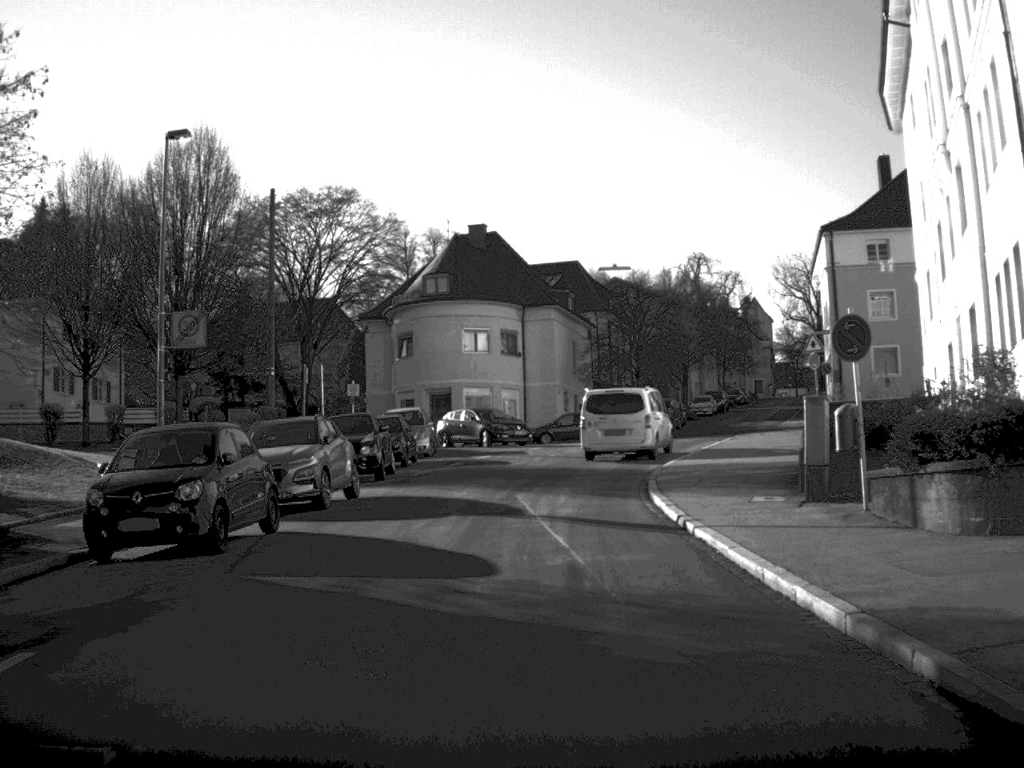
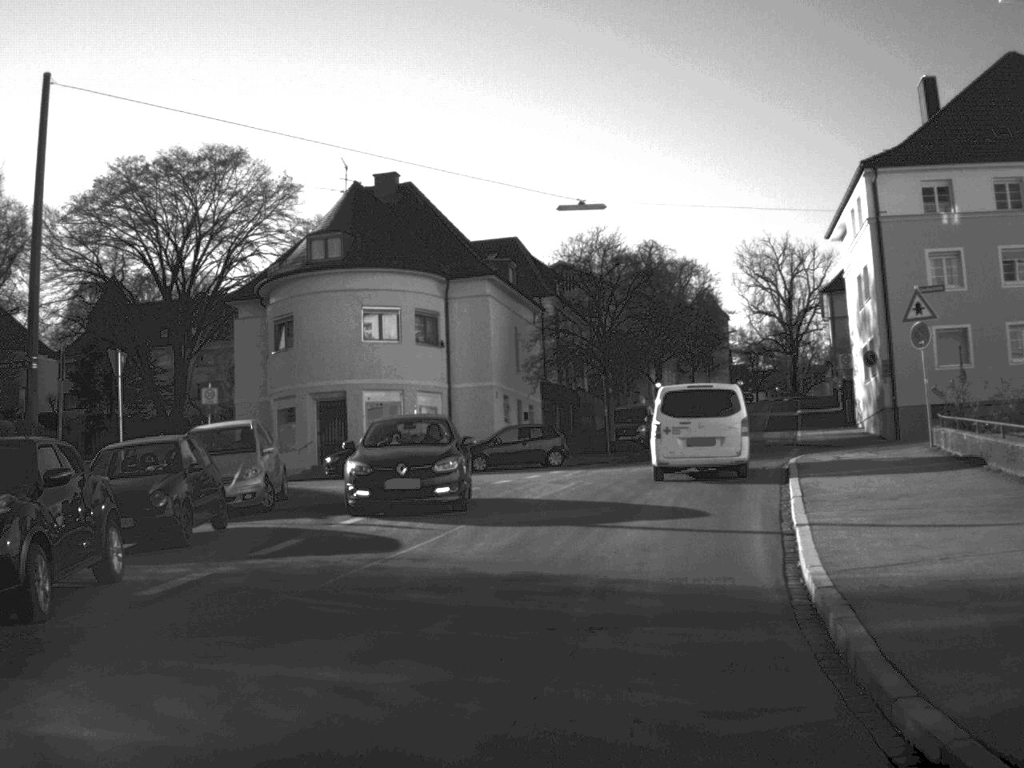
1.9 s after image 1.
(+0.2, +18.4) m; +3°
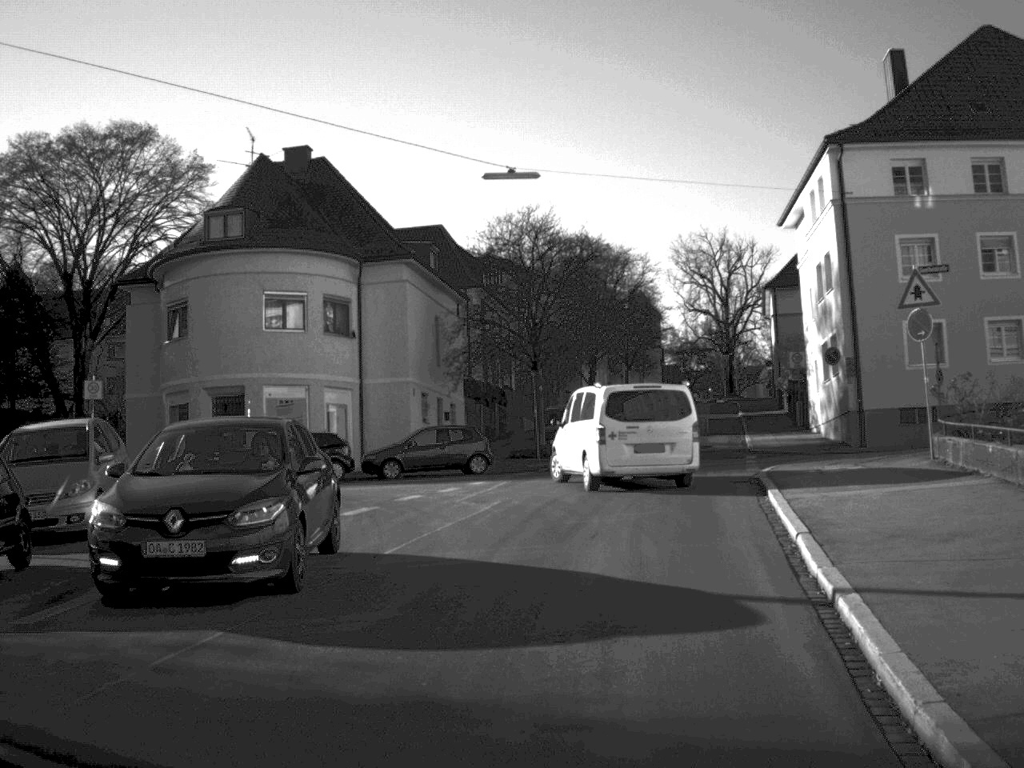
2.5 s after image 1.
(+0.1, +5.0) m; +3°
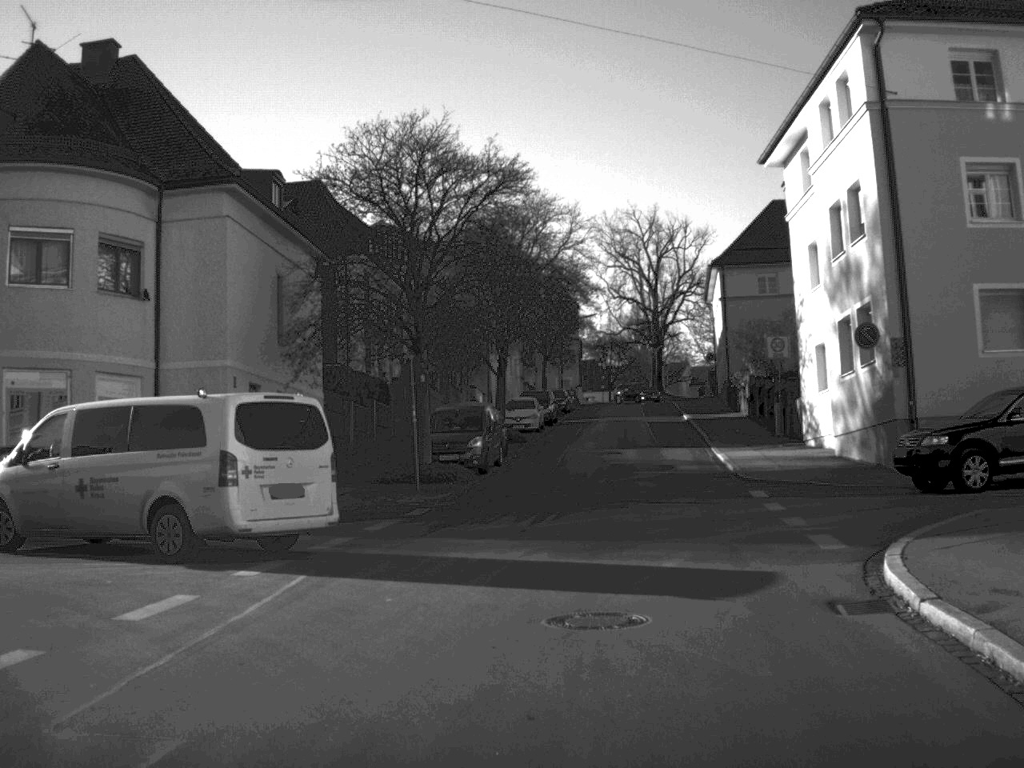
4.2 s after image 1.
(+0.6, +14.3) m; +4°
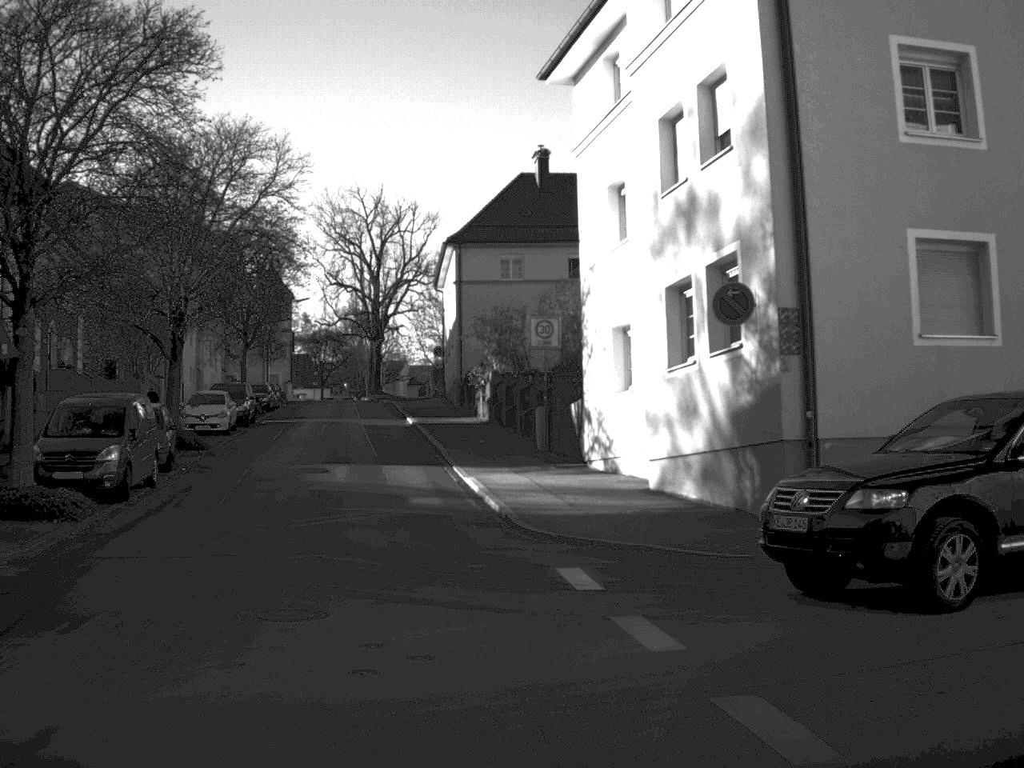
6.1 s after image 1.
(+0.6, +10.7) m; +13°
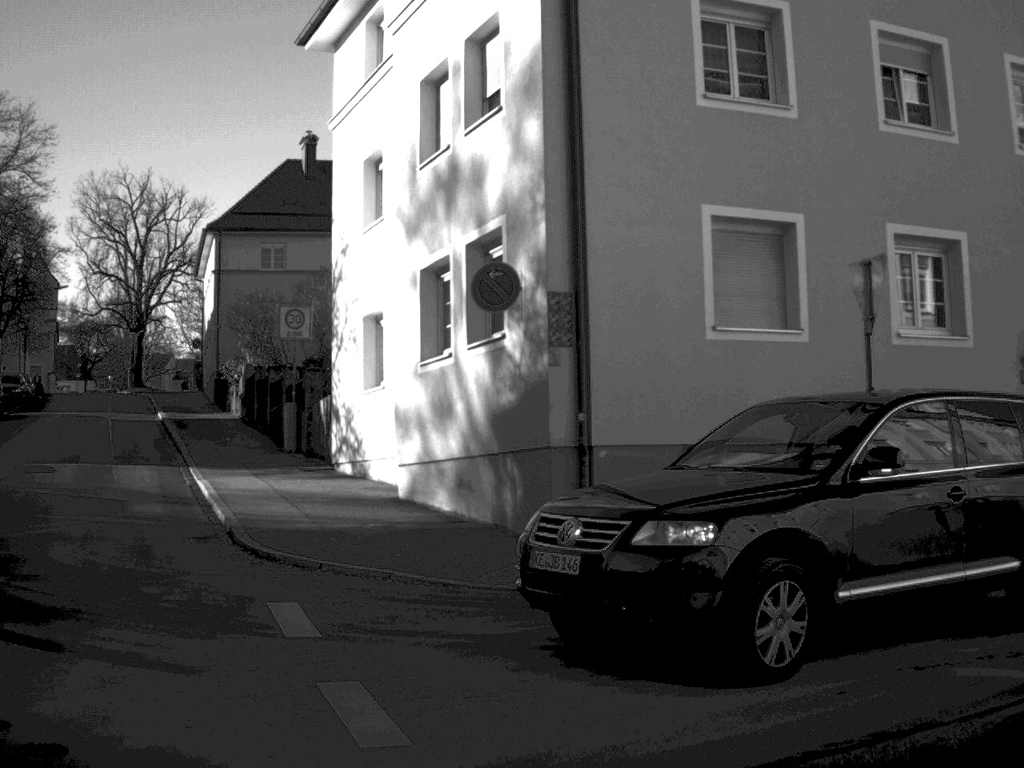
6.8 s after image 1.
(+0.2, +2.4) m; +10°
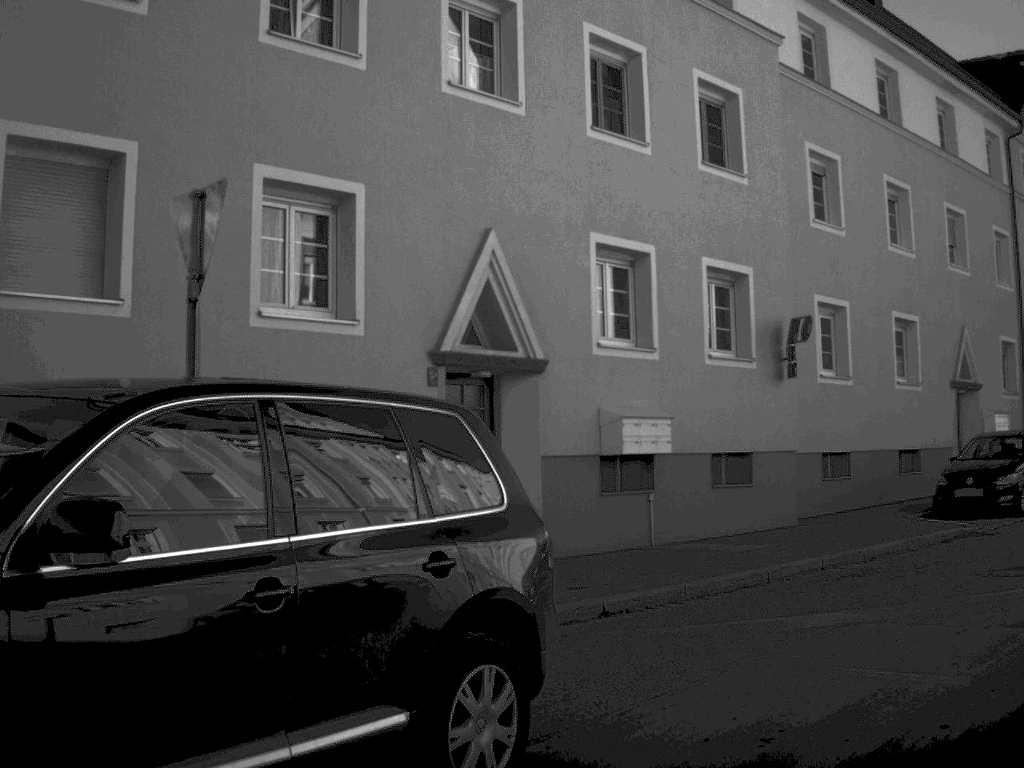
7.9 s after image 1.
(+1.0, +4.2) m; +27°
